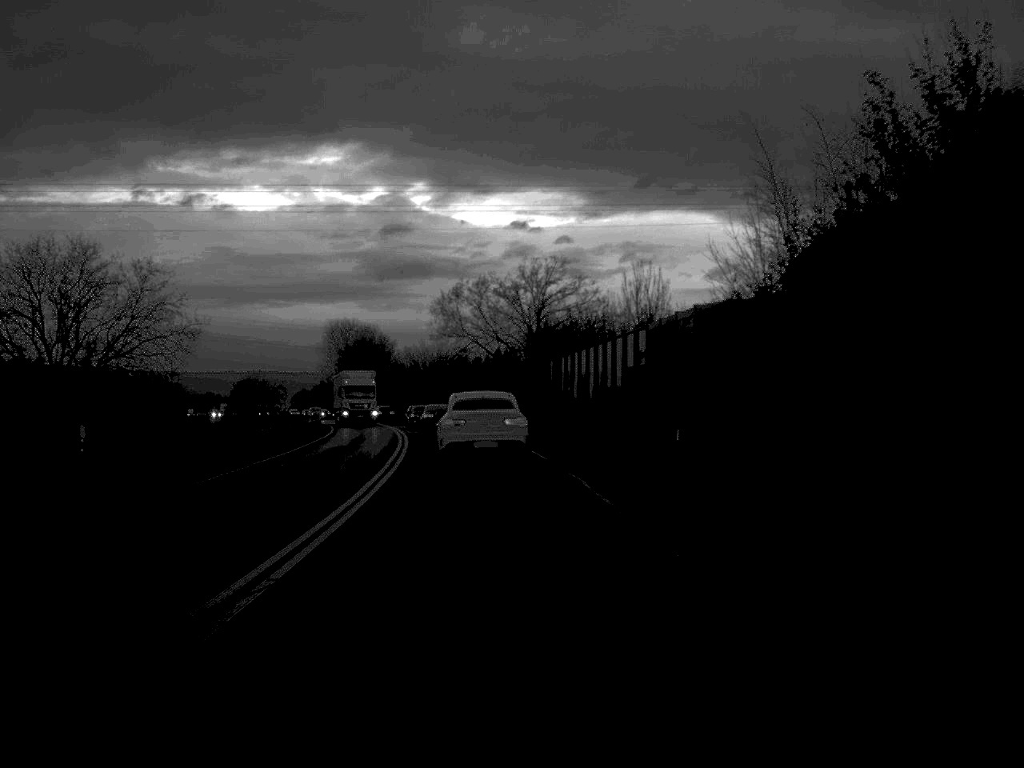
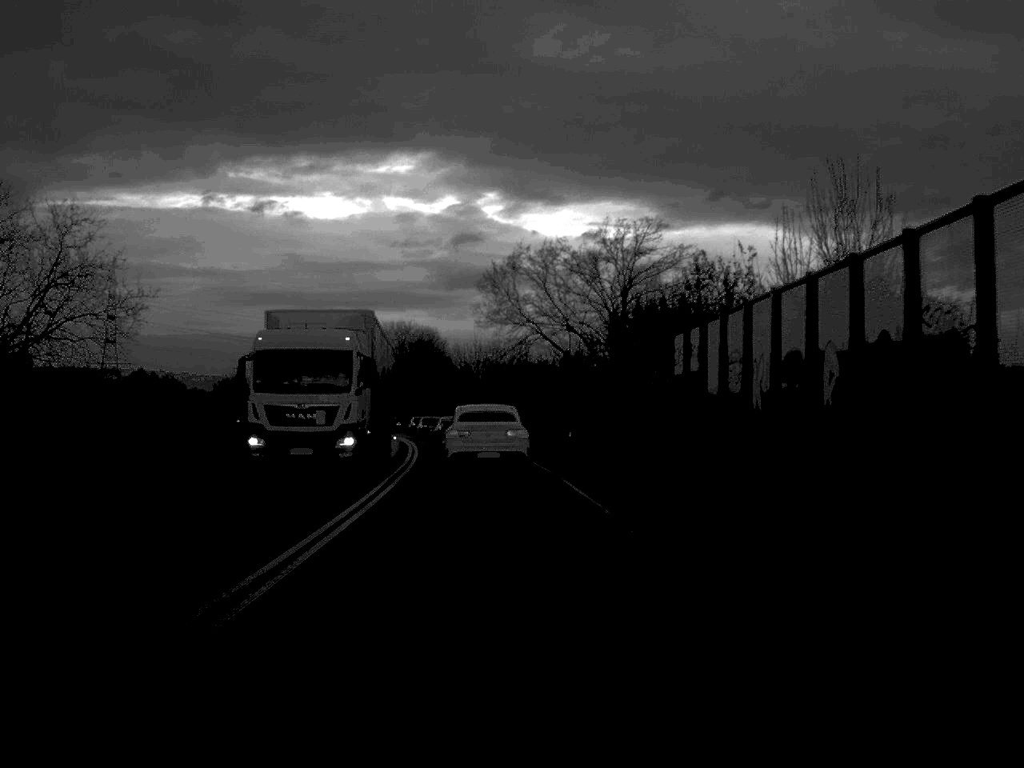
(-0.6, +26.2) m; -3°
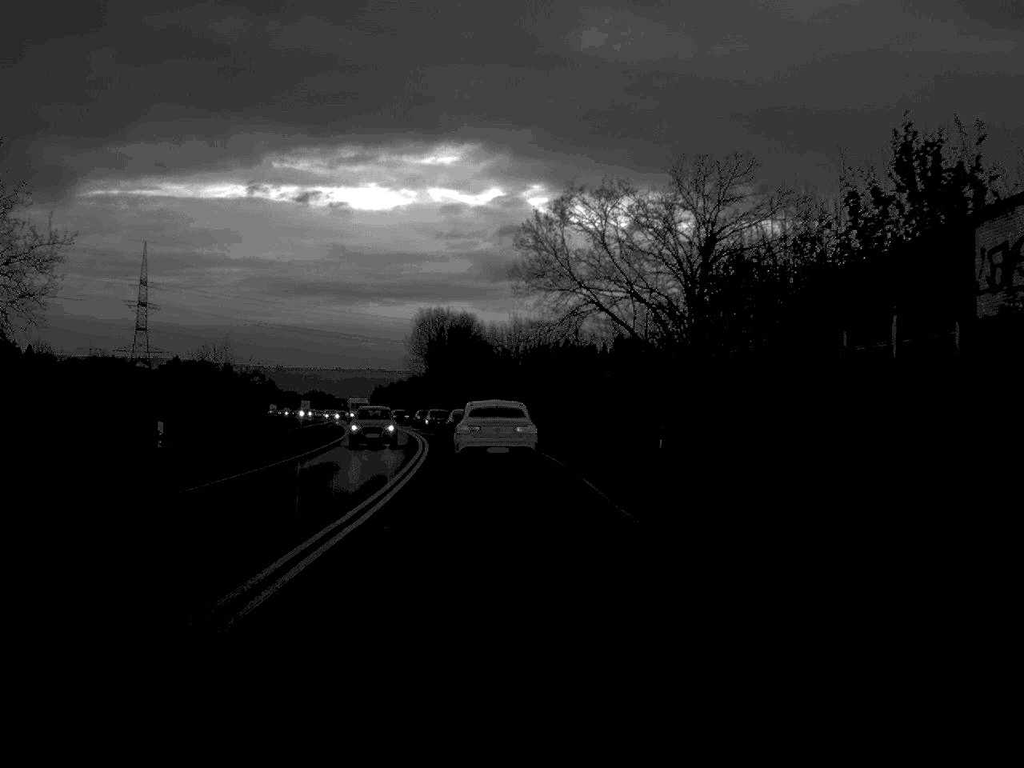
(-0.3, +16.9) m; -2°
